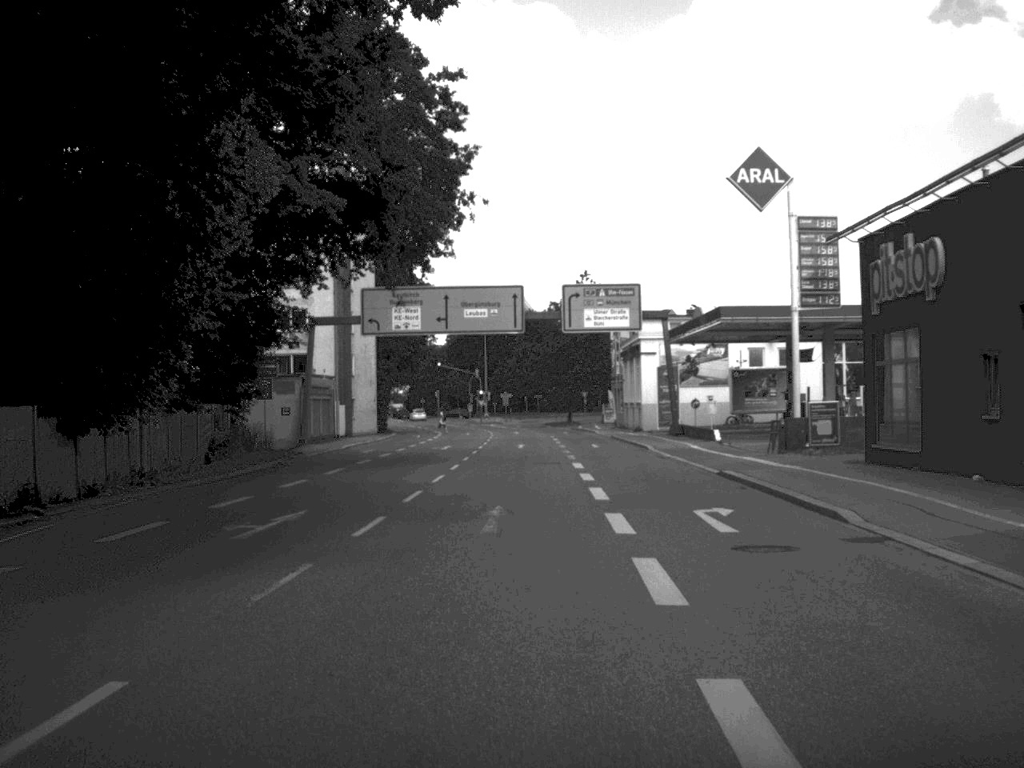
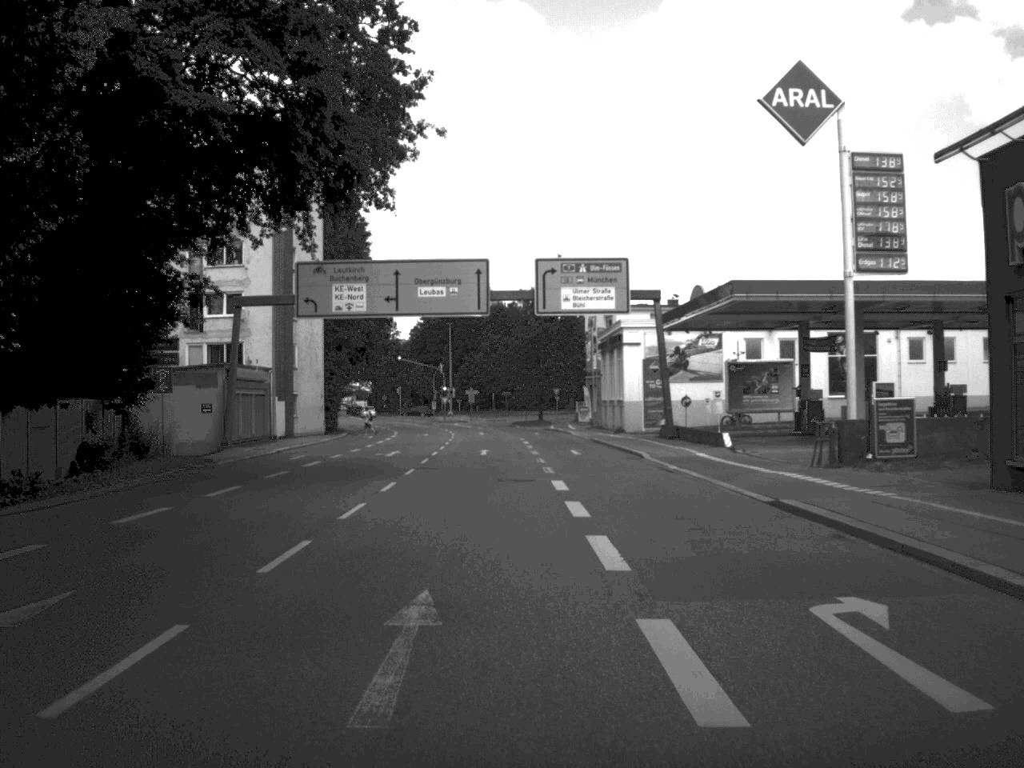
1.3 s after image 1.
(+0.1, +9.8) m; +1°
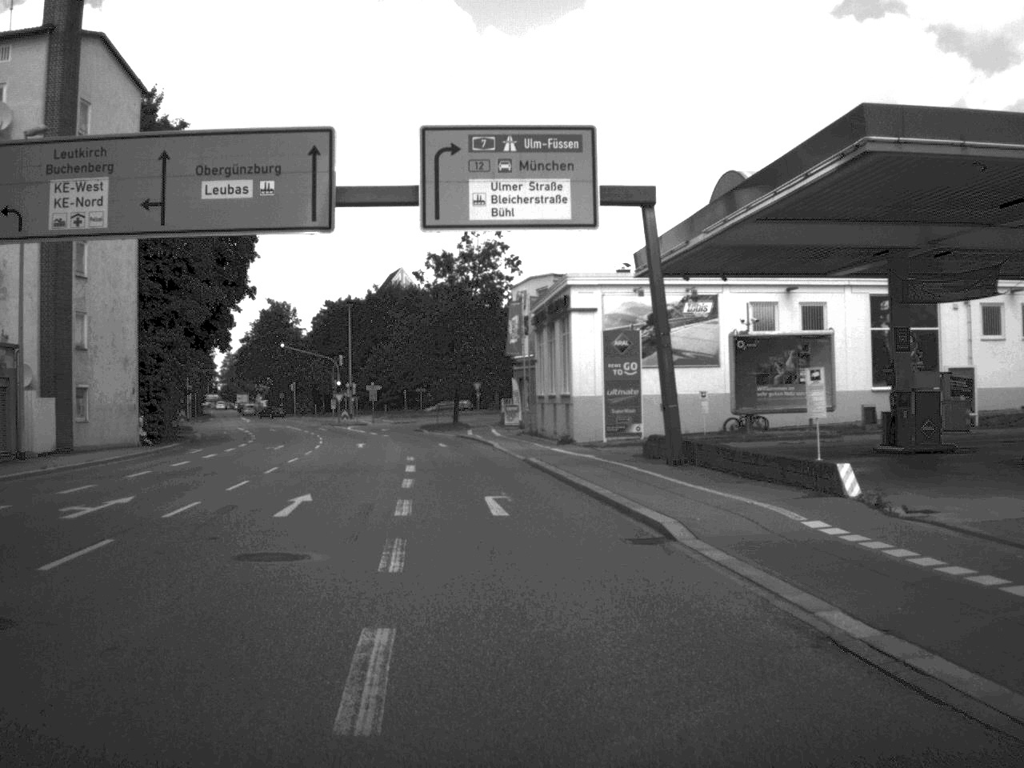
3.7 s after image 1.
(+0.9, +23.9) m; +3°
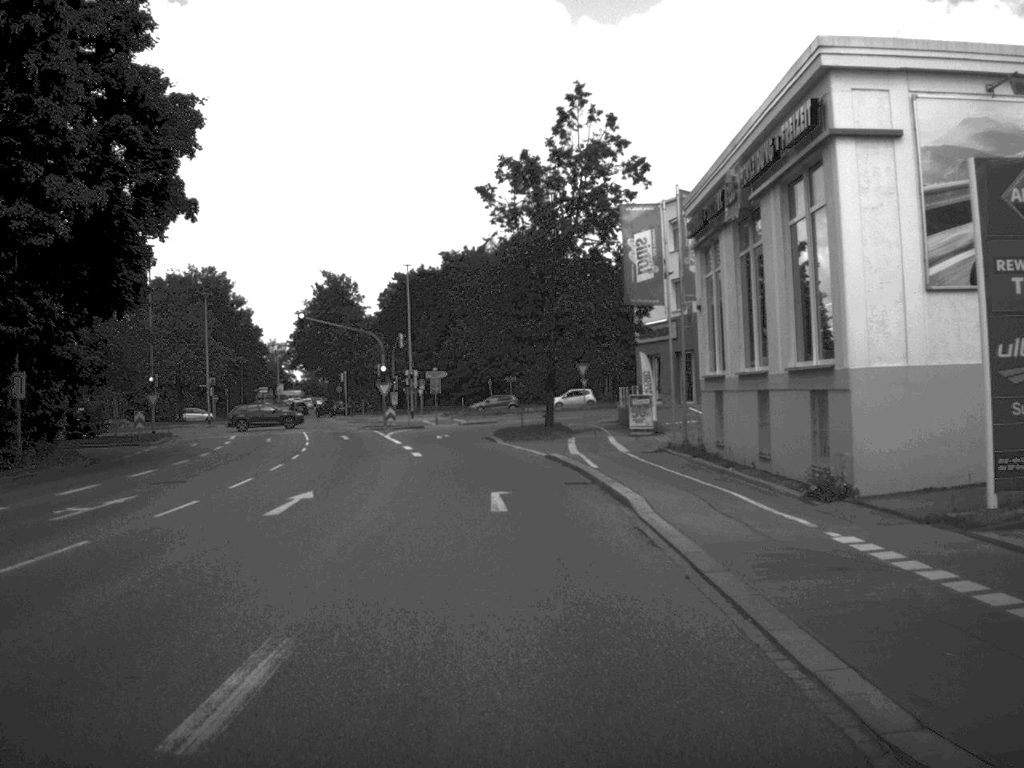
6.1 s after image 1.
(-1.2, +30.1) m; -5°
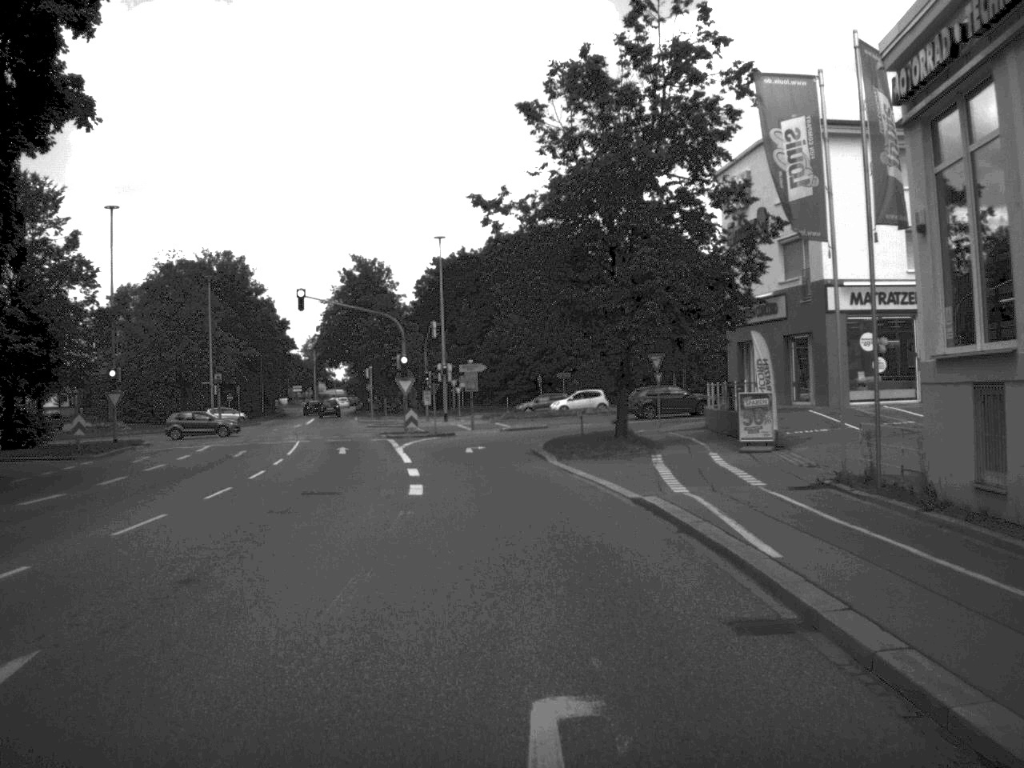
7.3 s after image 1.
(-0.3, +14.4) m; -2°
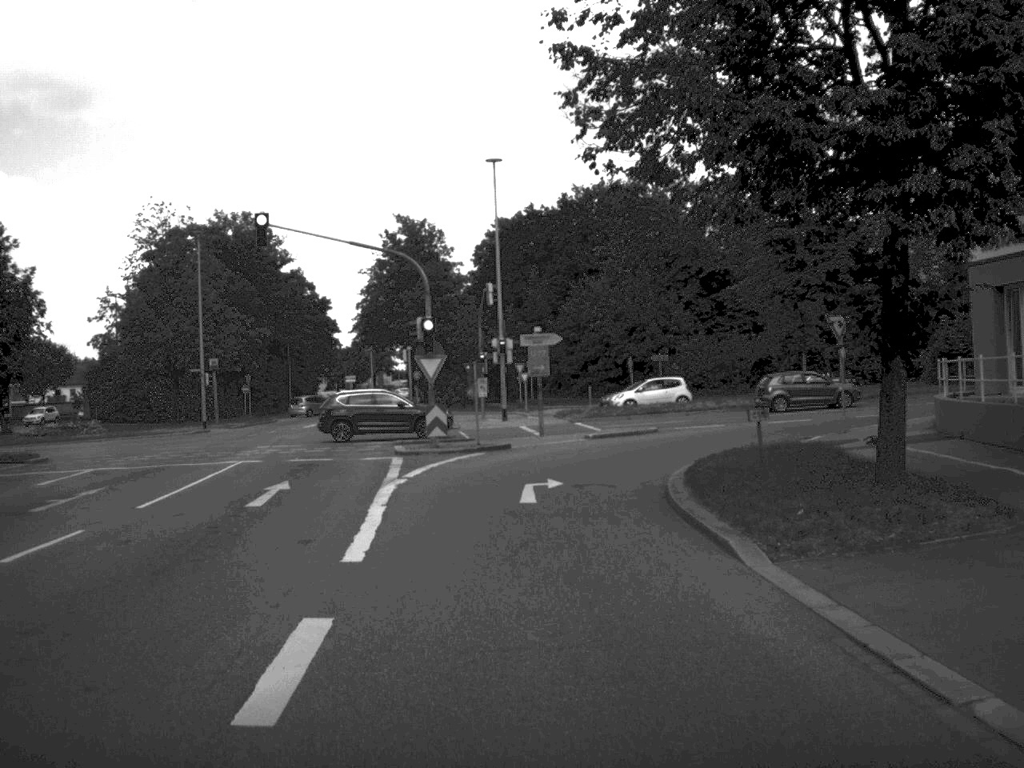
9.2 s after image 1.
(-0.6, +21.0) m; -3°
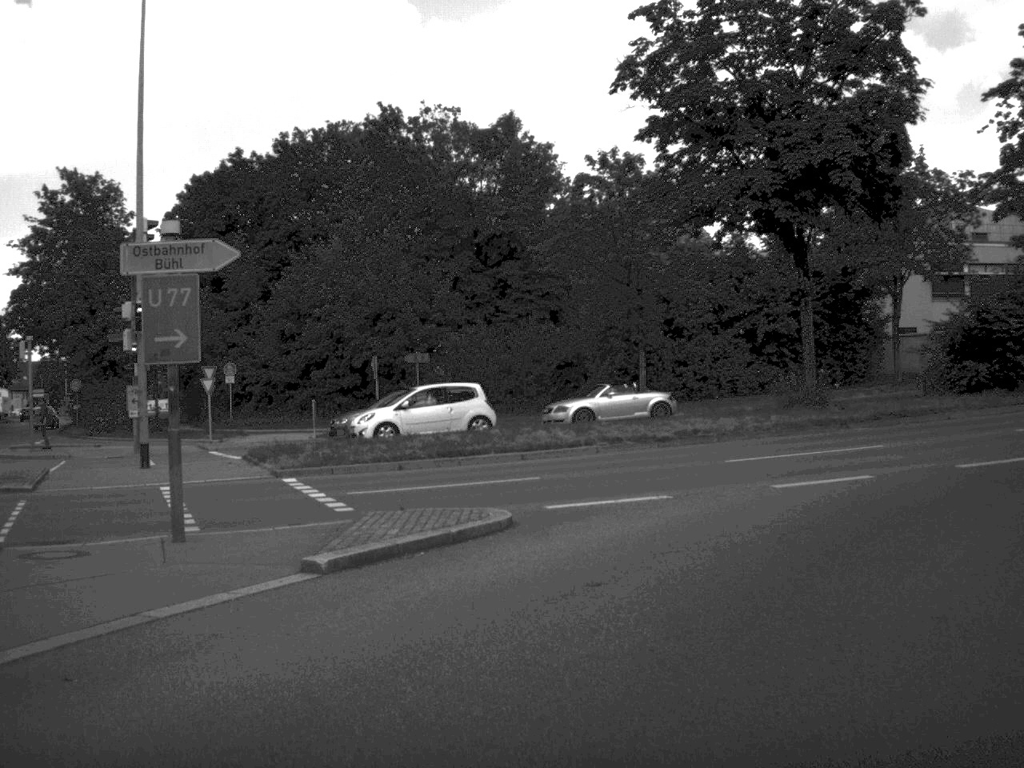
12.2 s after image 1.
(+0.8, +24.9) m; +13°
